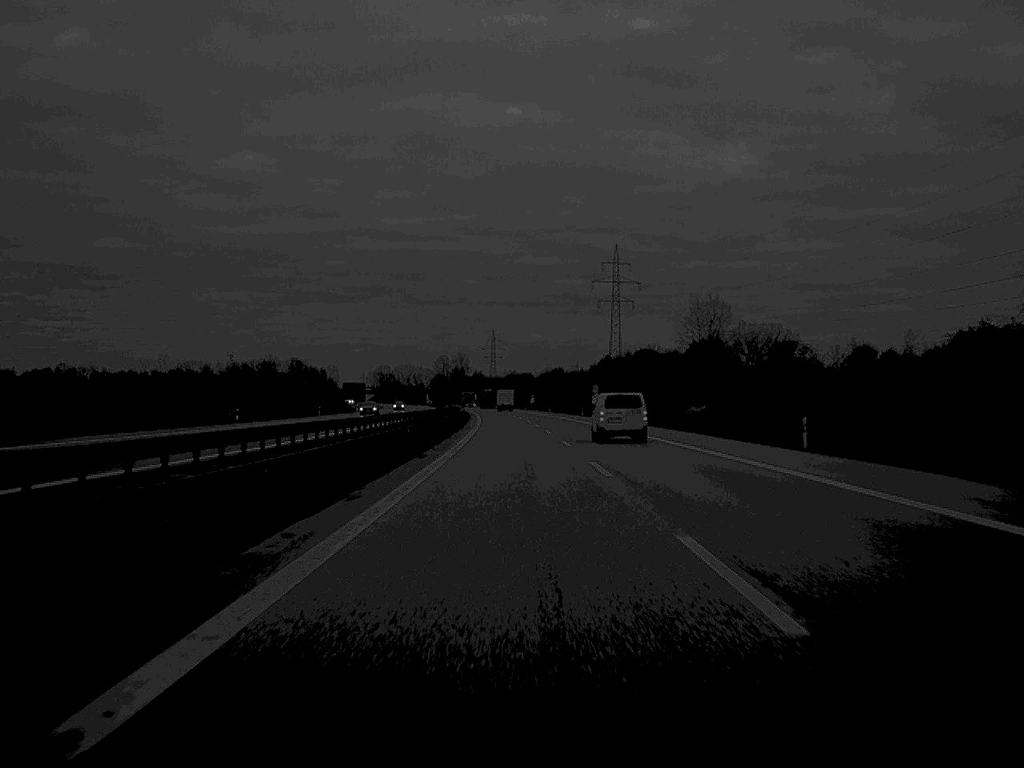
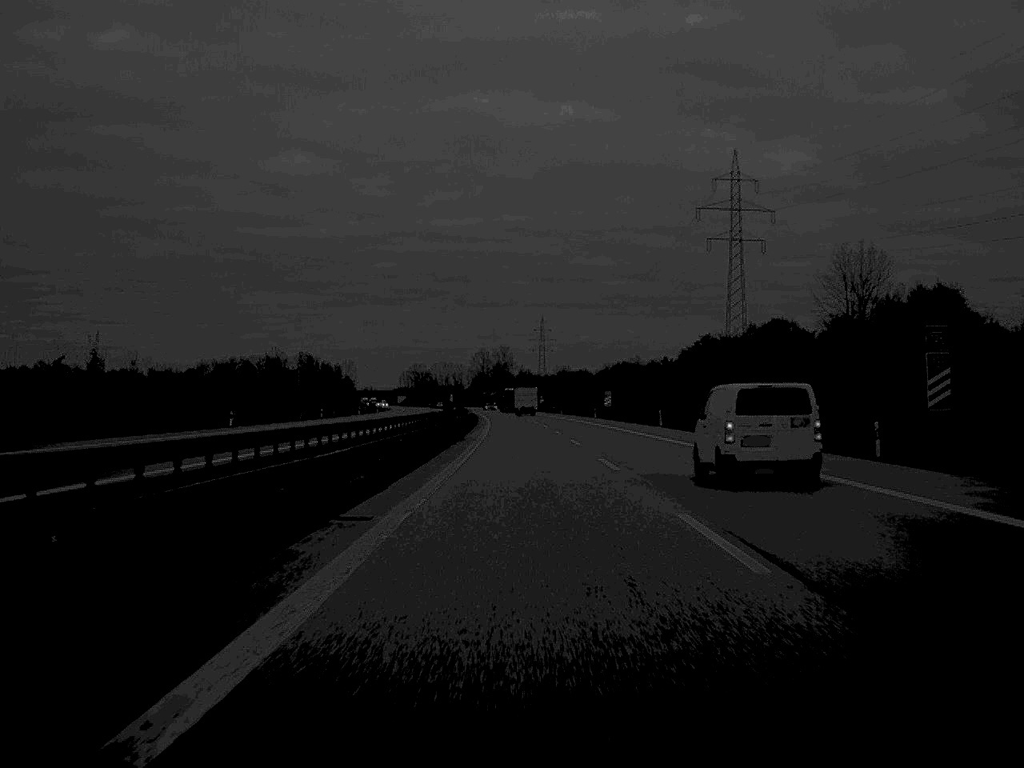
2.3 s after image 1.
(-2.2, +104.3) m; -2°
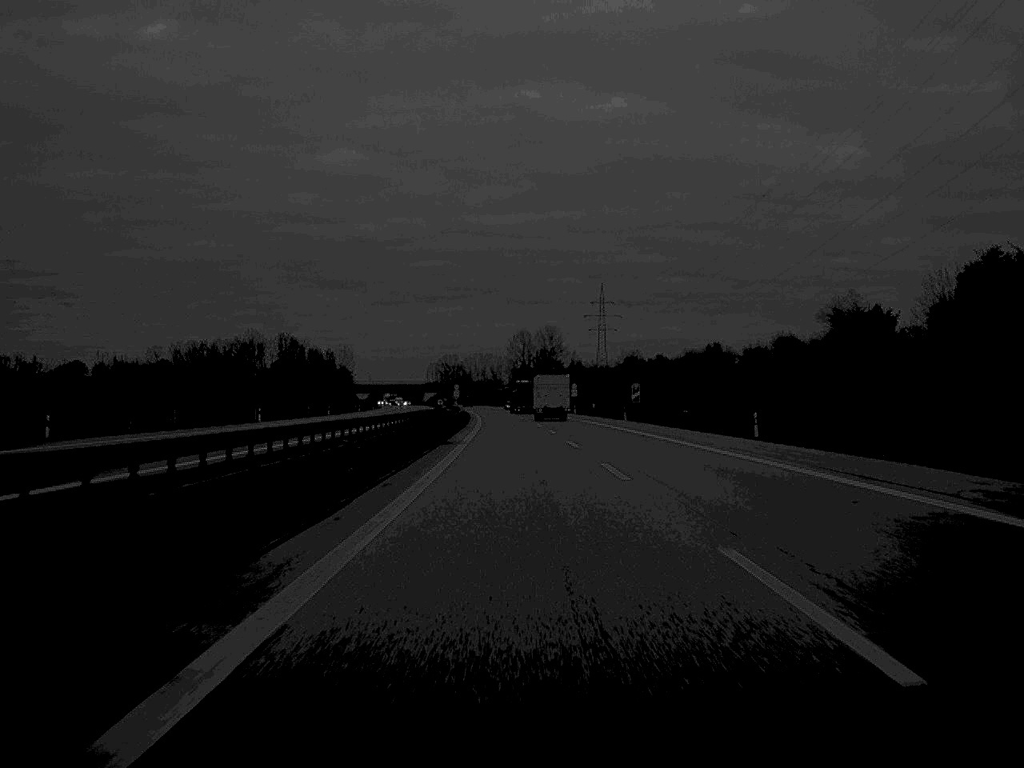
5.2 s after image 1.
(-2.4, +130.0) m; -2°
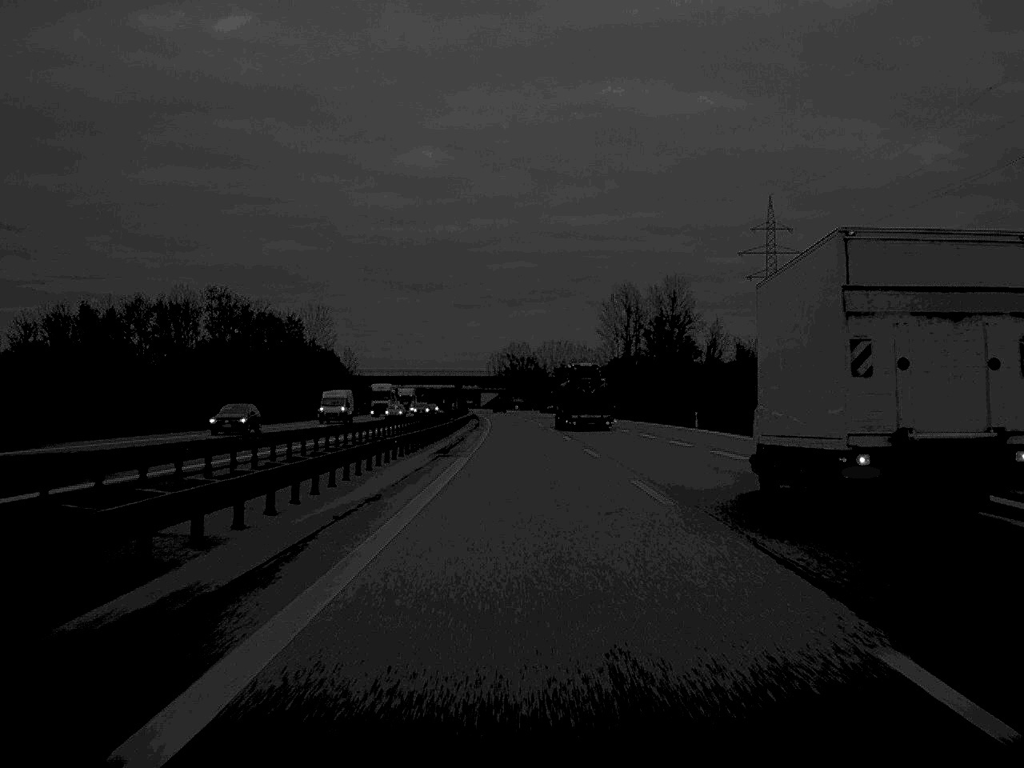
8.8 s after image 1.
(-5.2, +166.6) m; -4°
